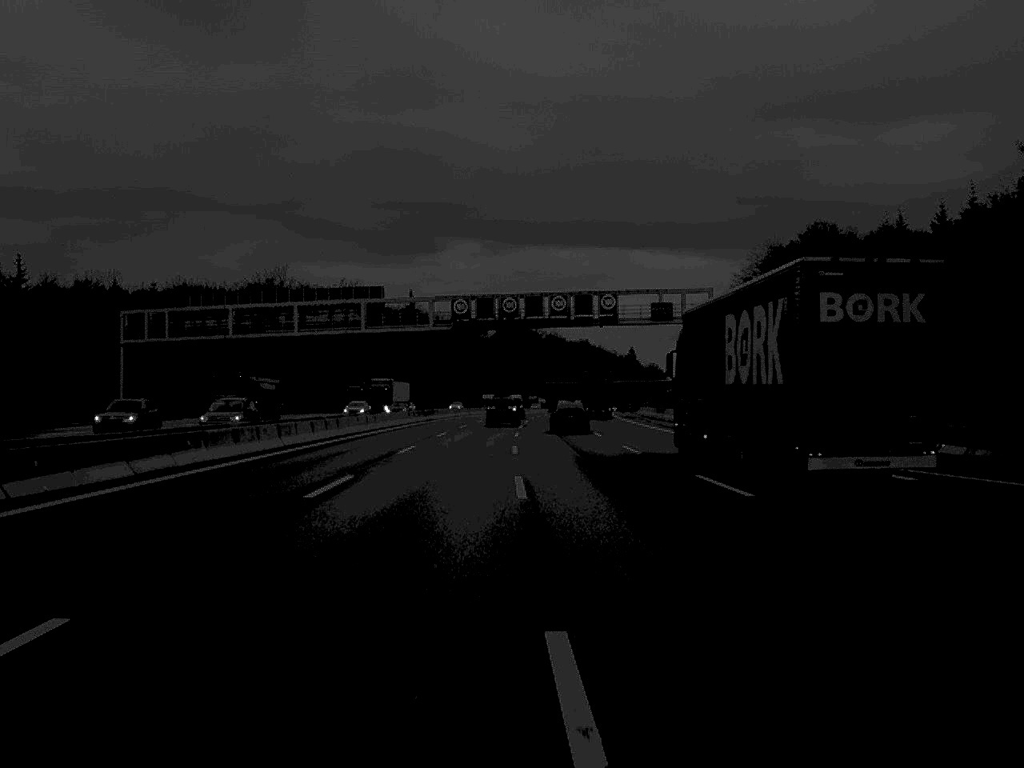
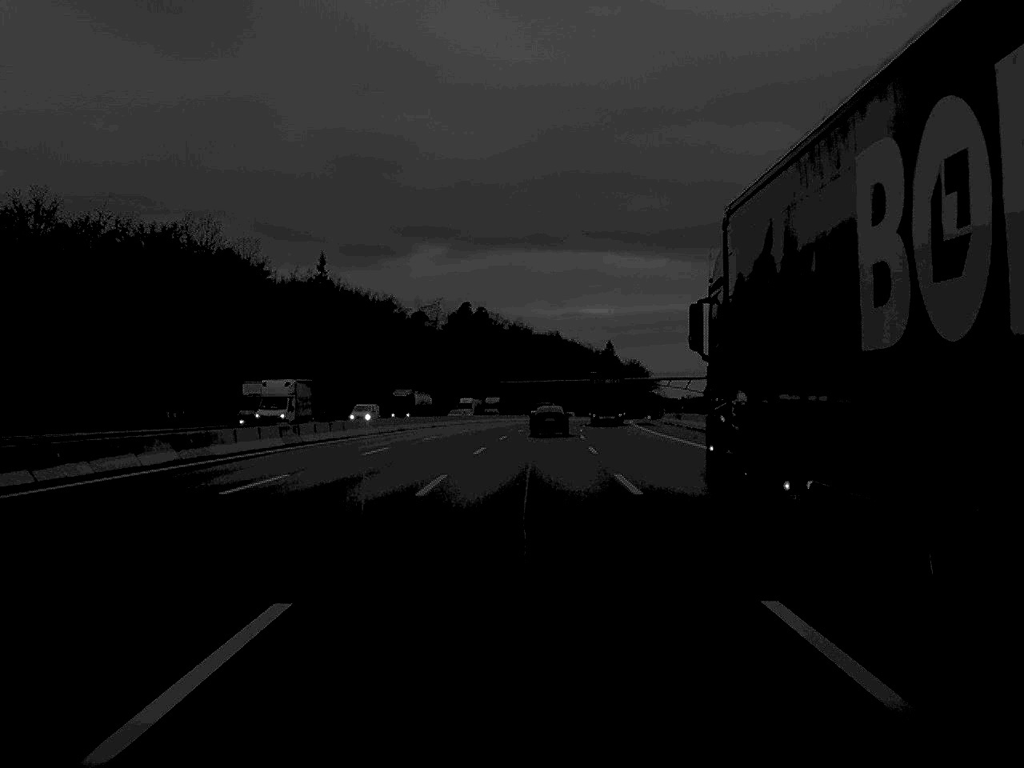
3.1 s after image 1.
(+1.6, +88.5) m; +2°
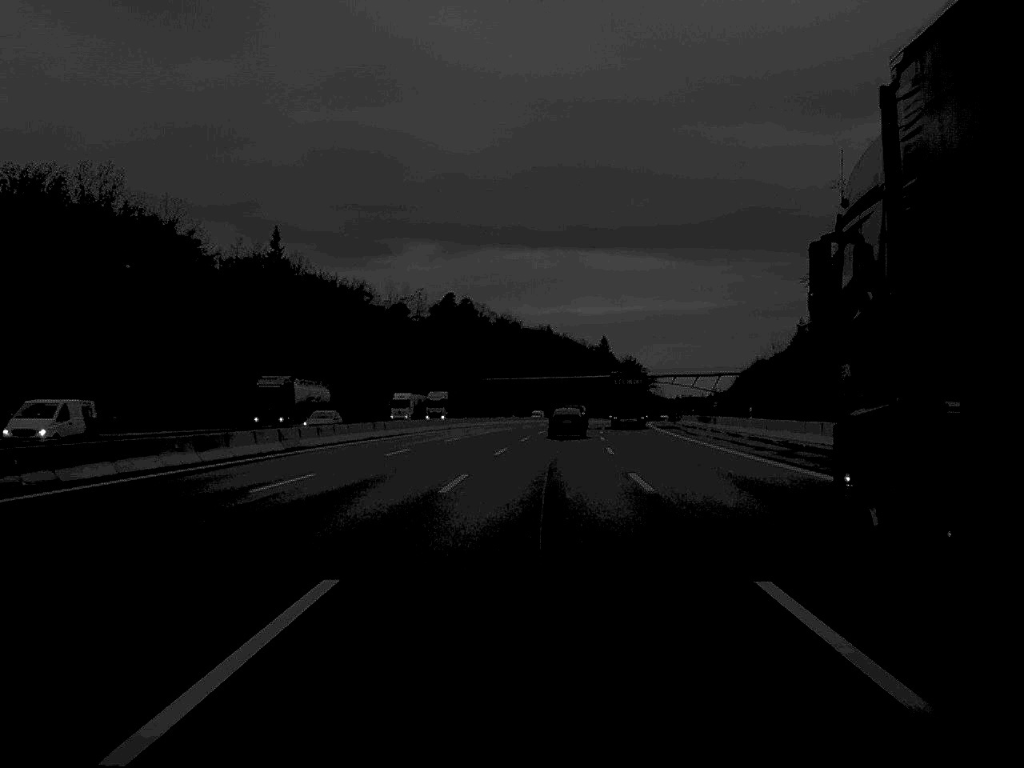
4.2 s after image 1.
(+0.1, +34.6) m; +1°
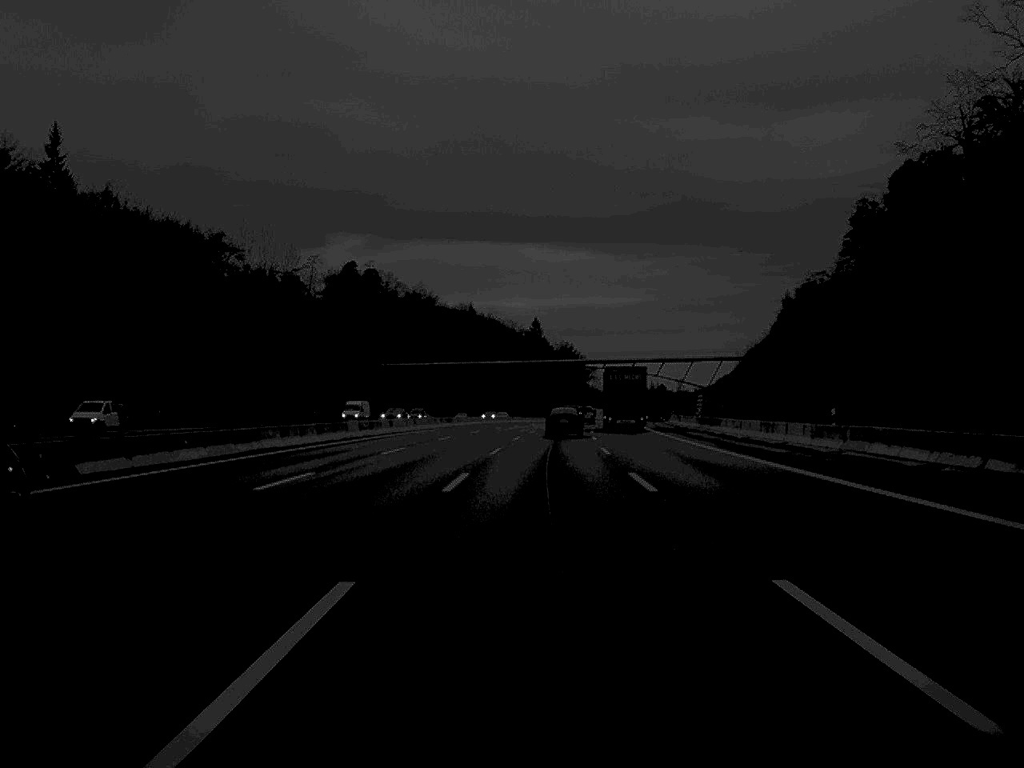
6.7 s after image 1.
(+2.0, +71.6) m; +3°
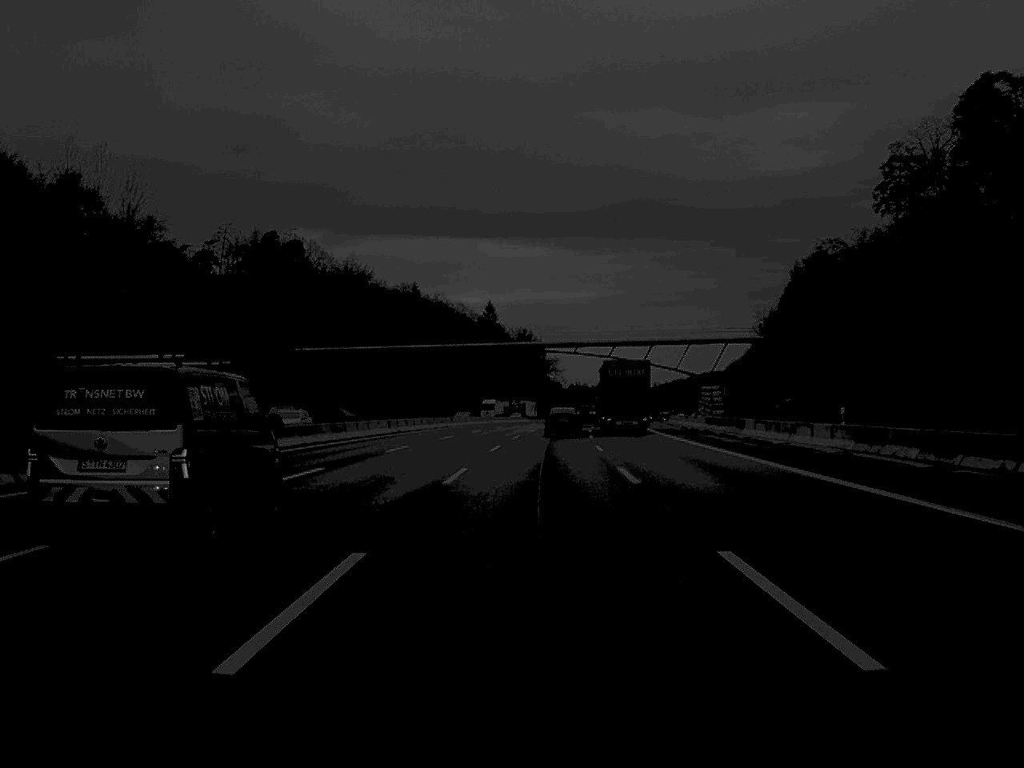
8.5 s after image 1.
(+0.9, +51.6) m; +2°
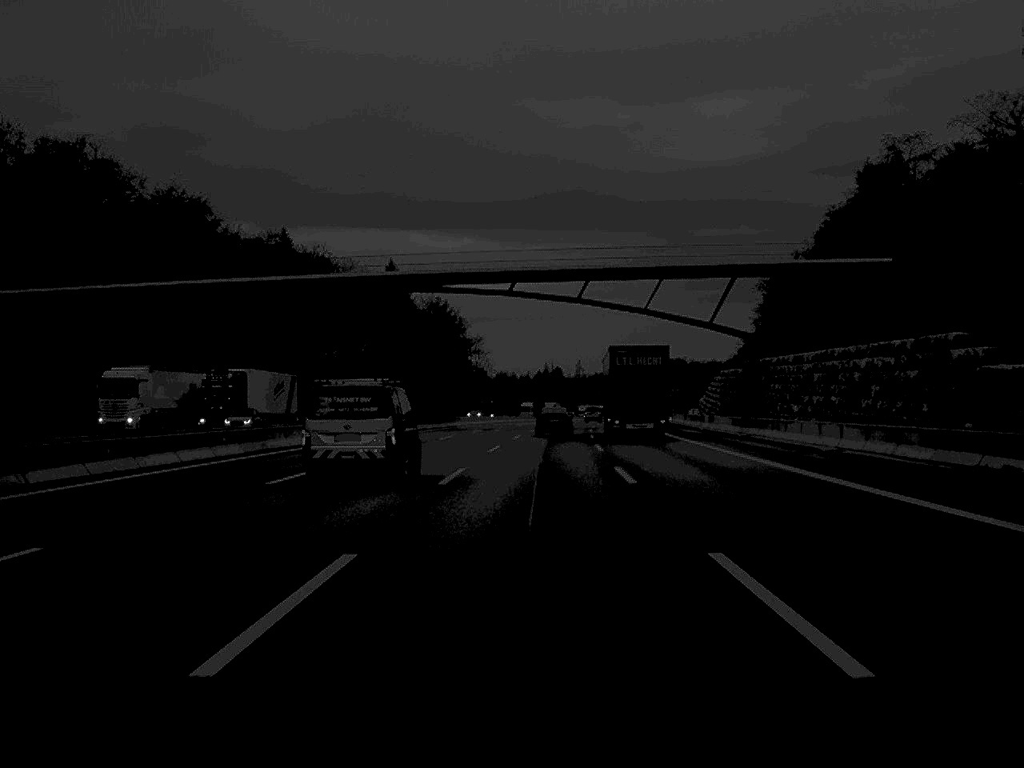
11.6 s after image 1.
(+2.6, +89.6) m; +3°
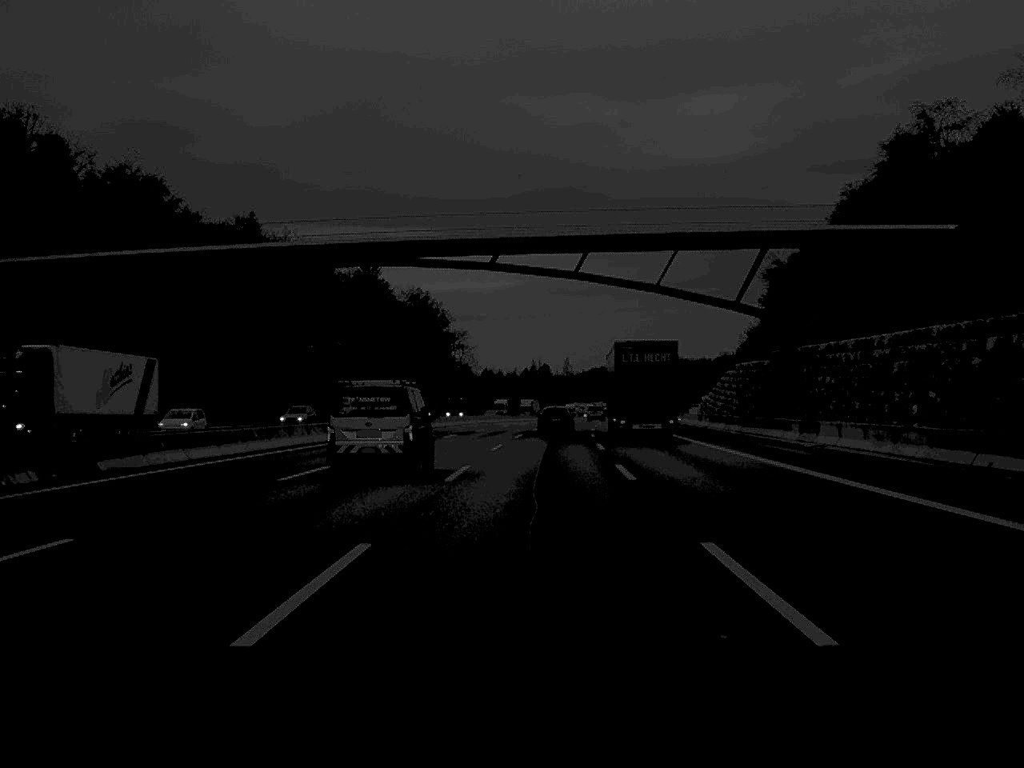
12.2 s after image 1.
(+0.1, +16.9) m; +1°
